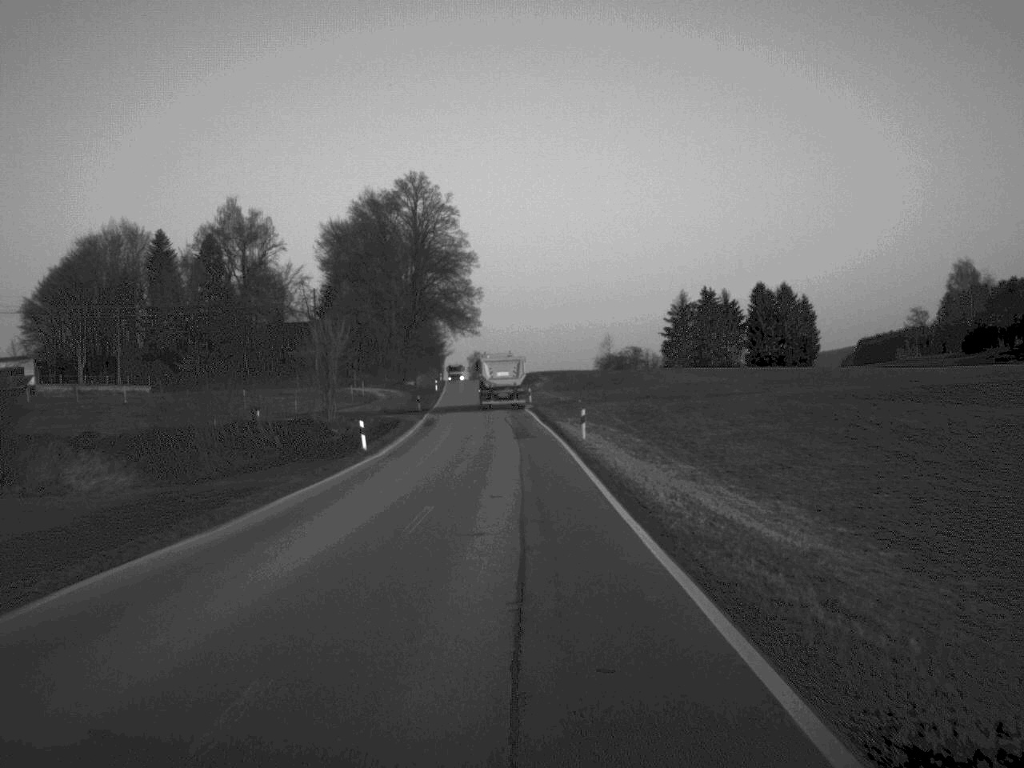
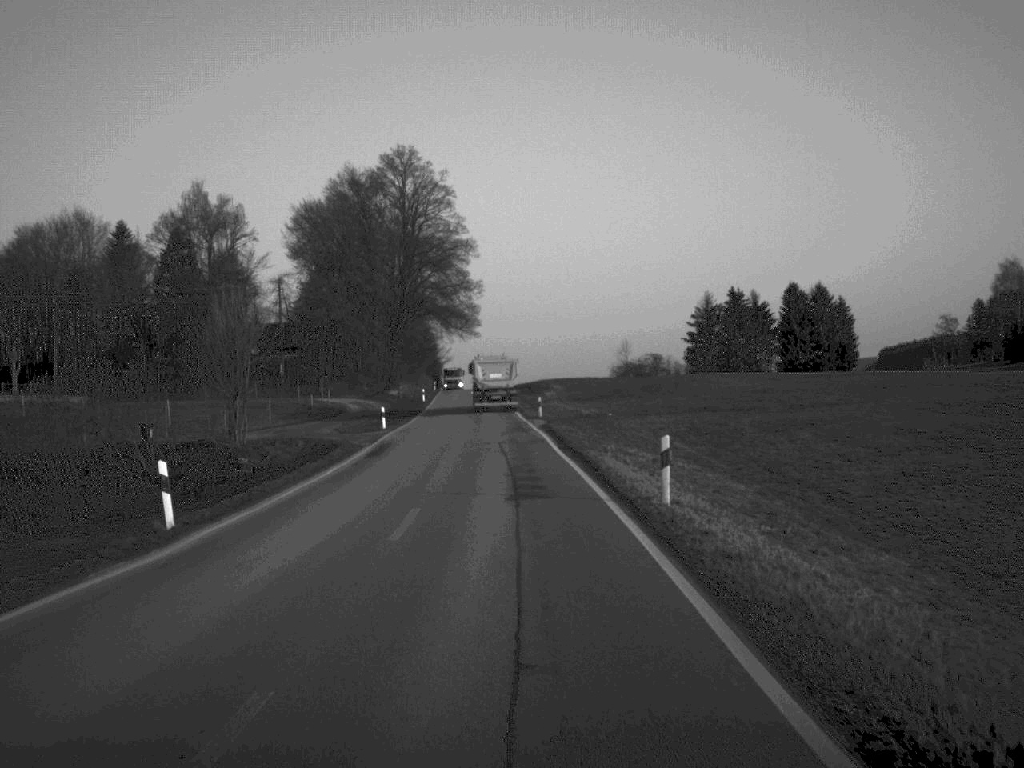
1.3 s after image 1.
(0.0, +23.5) m; 0°
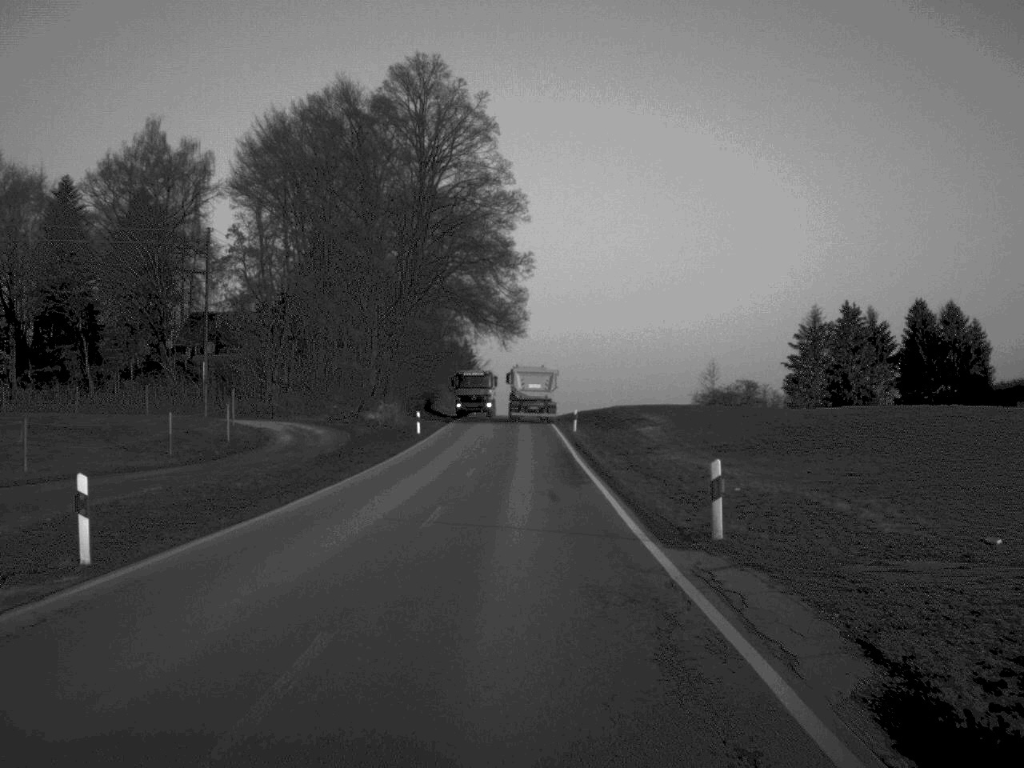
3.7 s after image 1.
(-0.9, +43.6) m; -2°
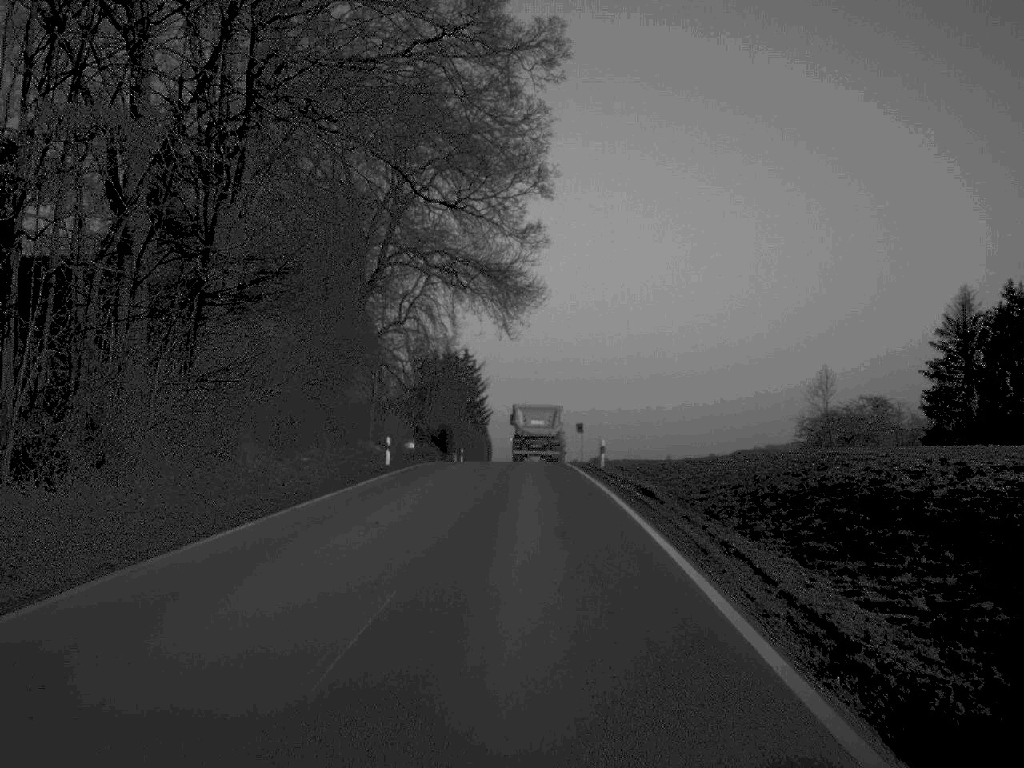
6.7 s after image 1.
(+0.1, +55.4) m; -1°
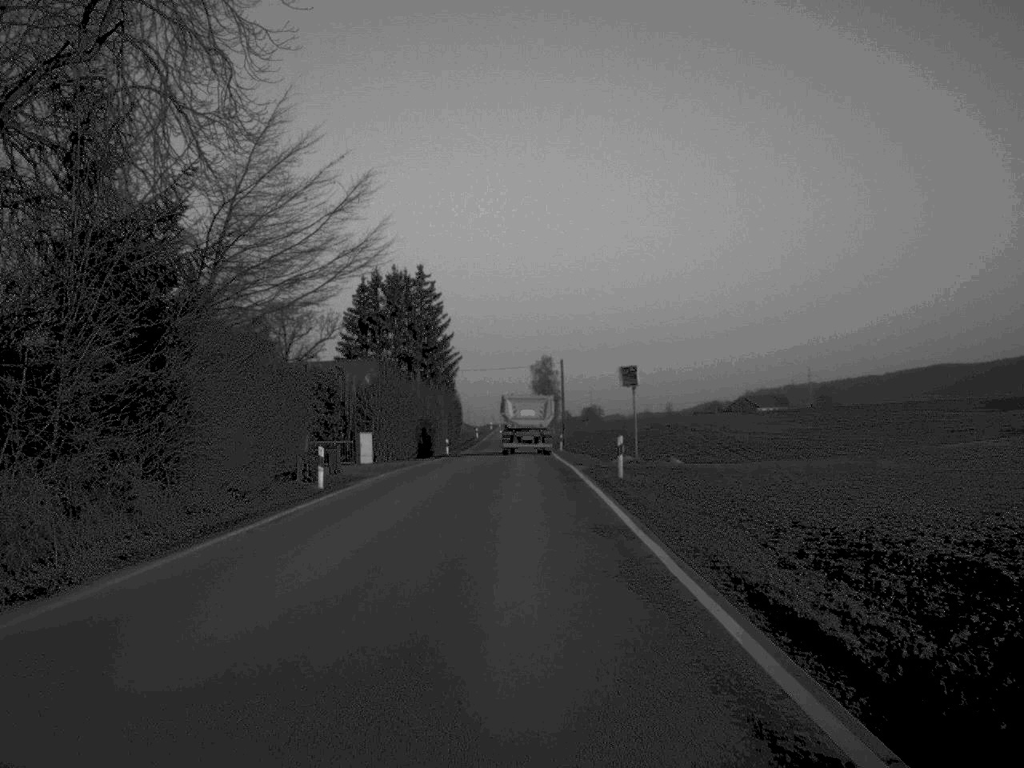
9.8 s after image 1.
(+0.3, +56.1) m; +1°
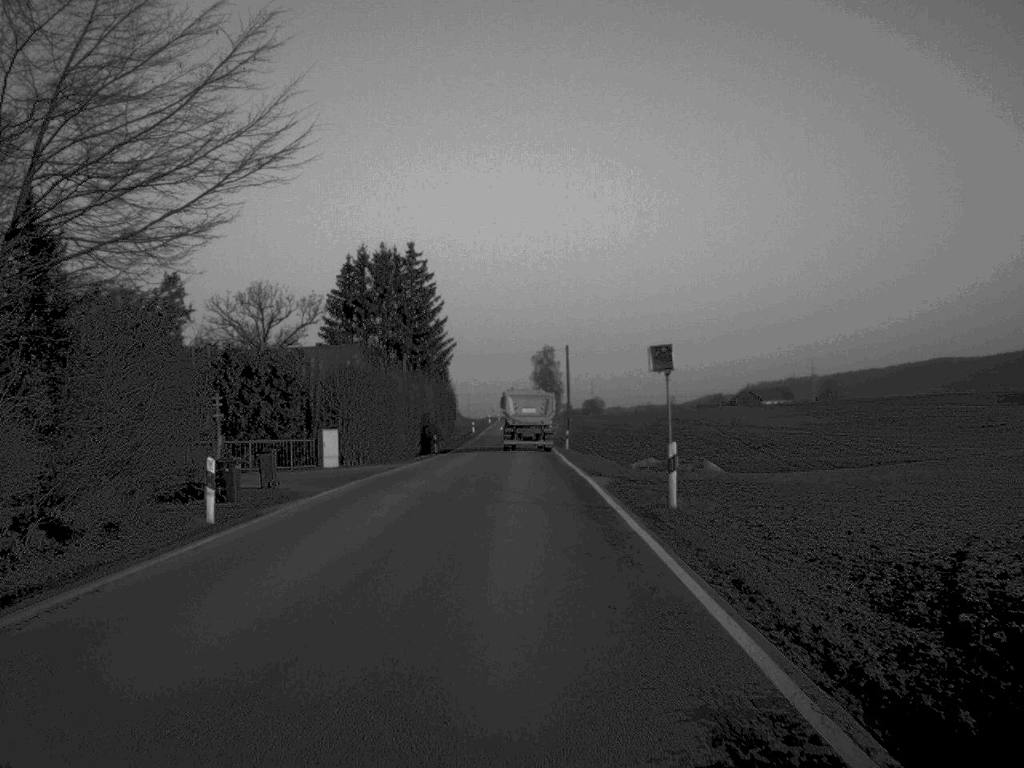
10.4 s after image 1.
(0.0, +10.5) m; 0°
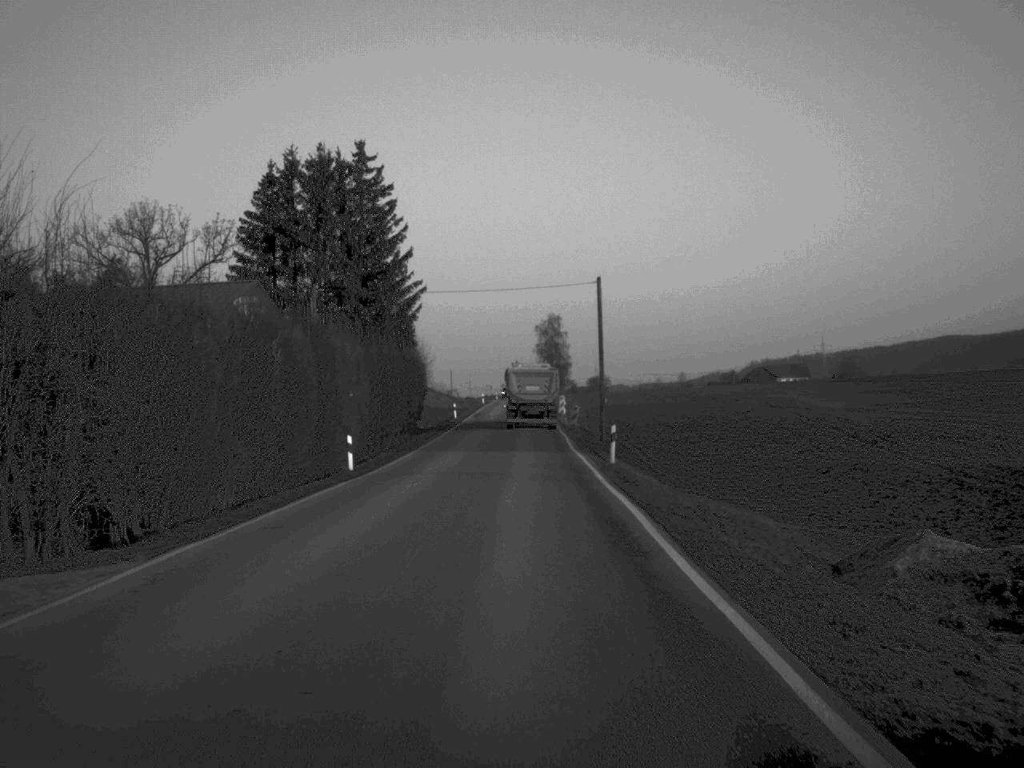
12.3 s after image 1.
(-0.1, +34.4) m; 0°
